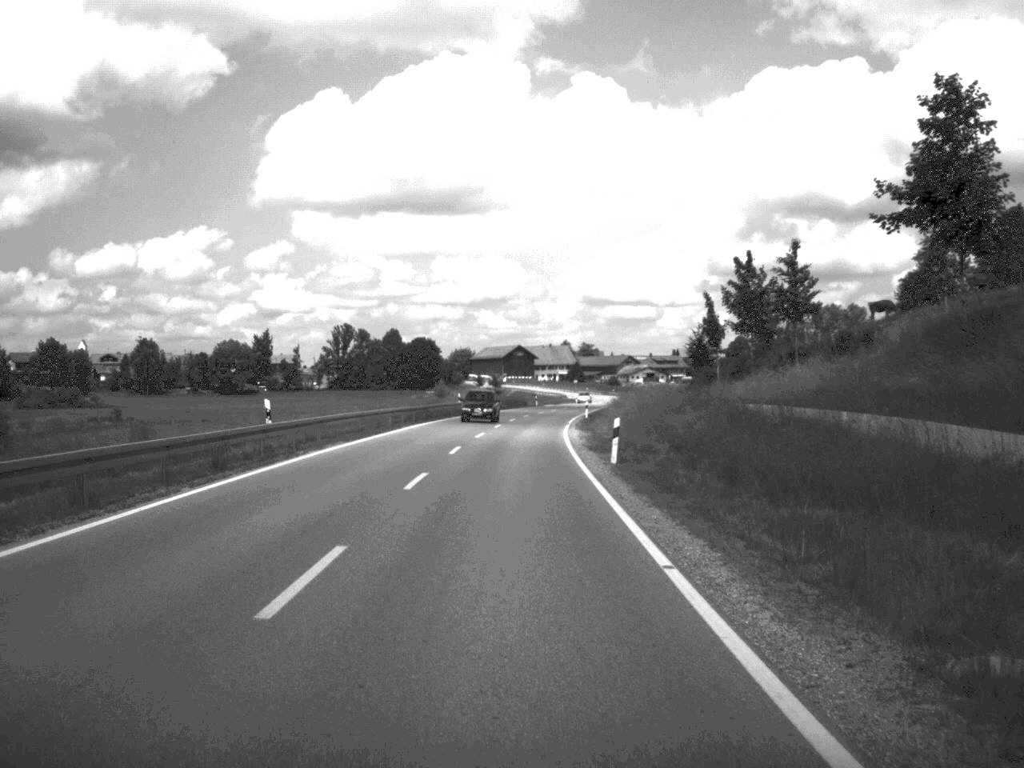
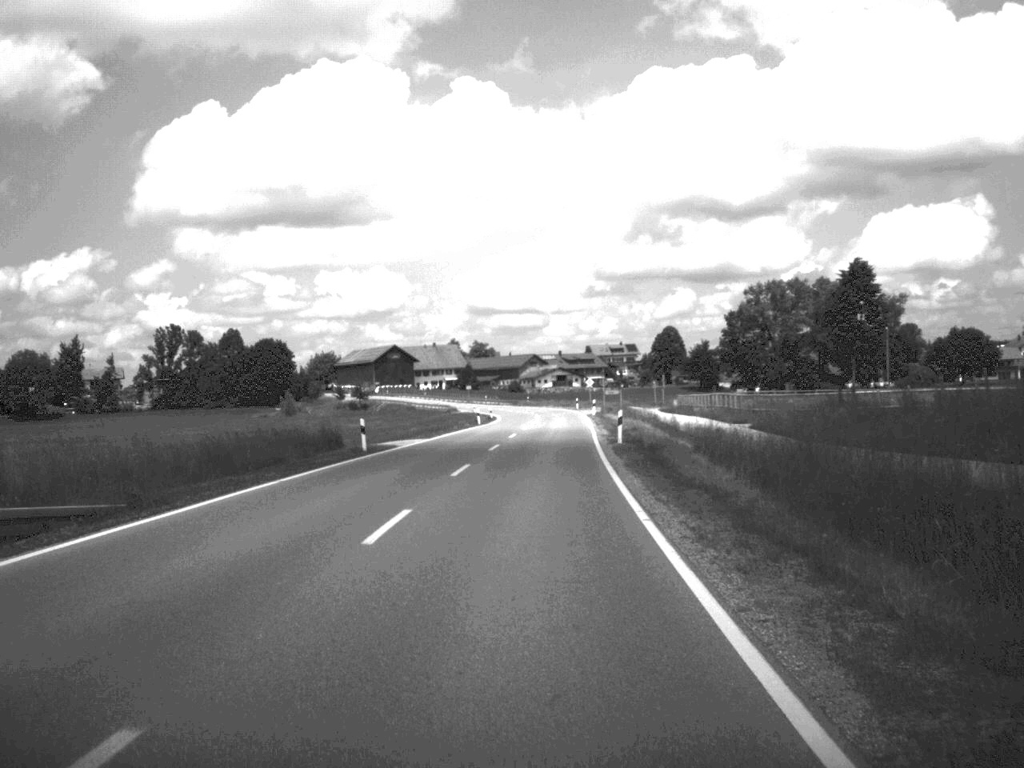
(+2.4, +88.5) m; +5°
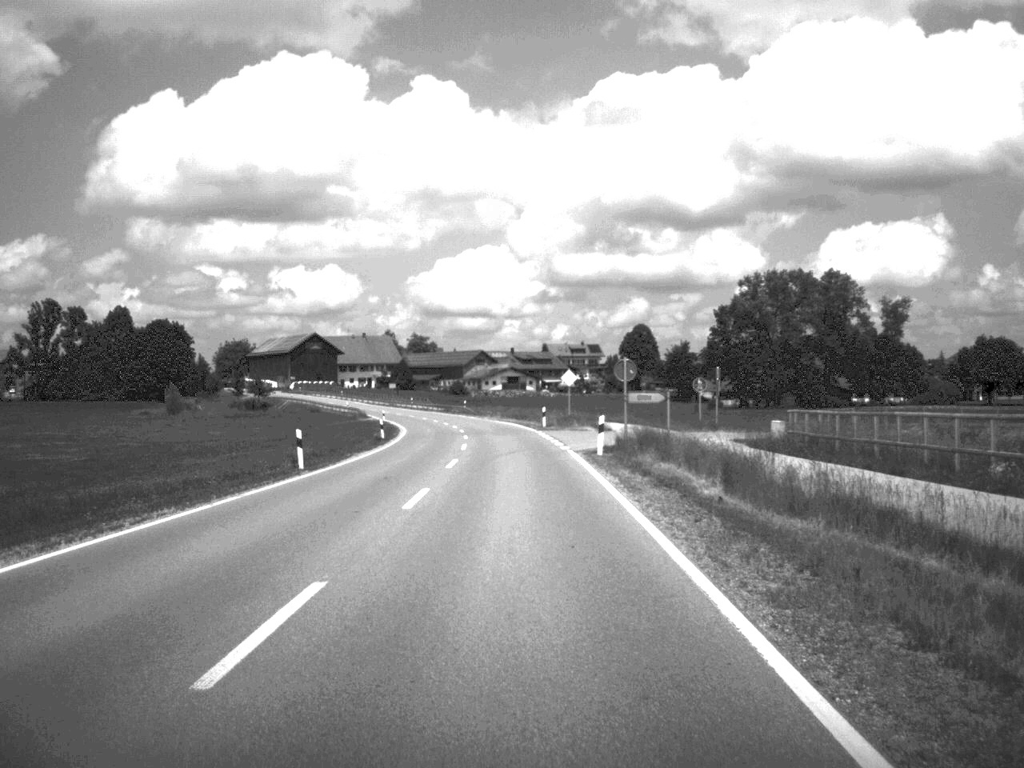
(+1.3, +53.2) m; +2°
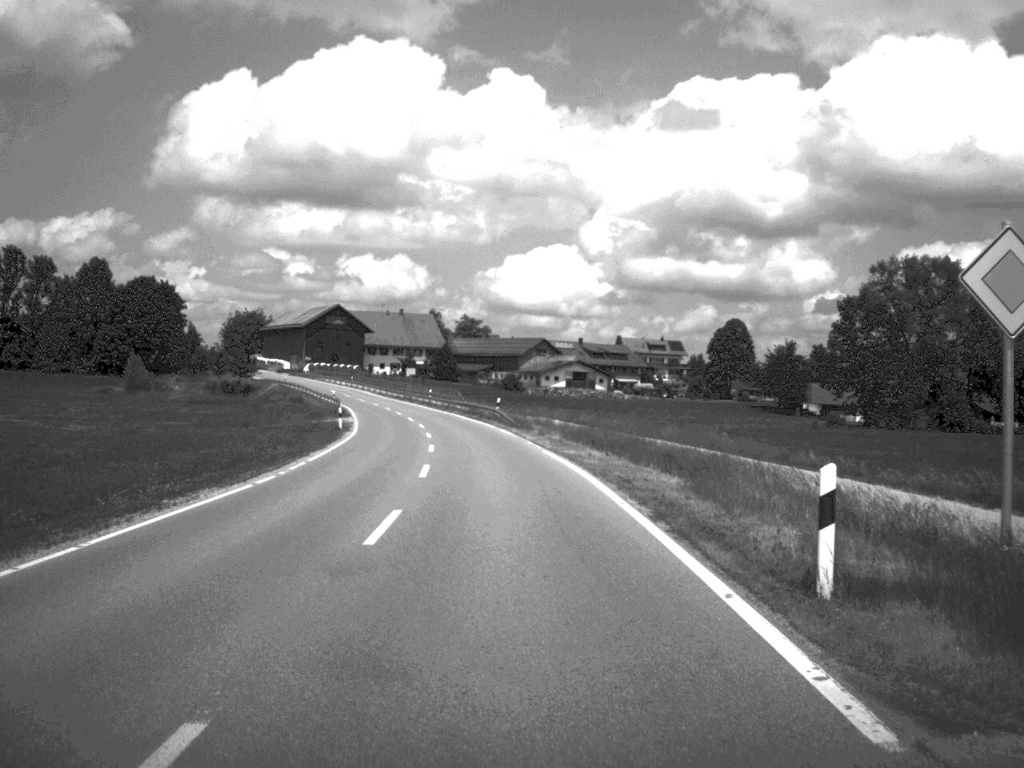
(-0.9, +51.7) m; -3°
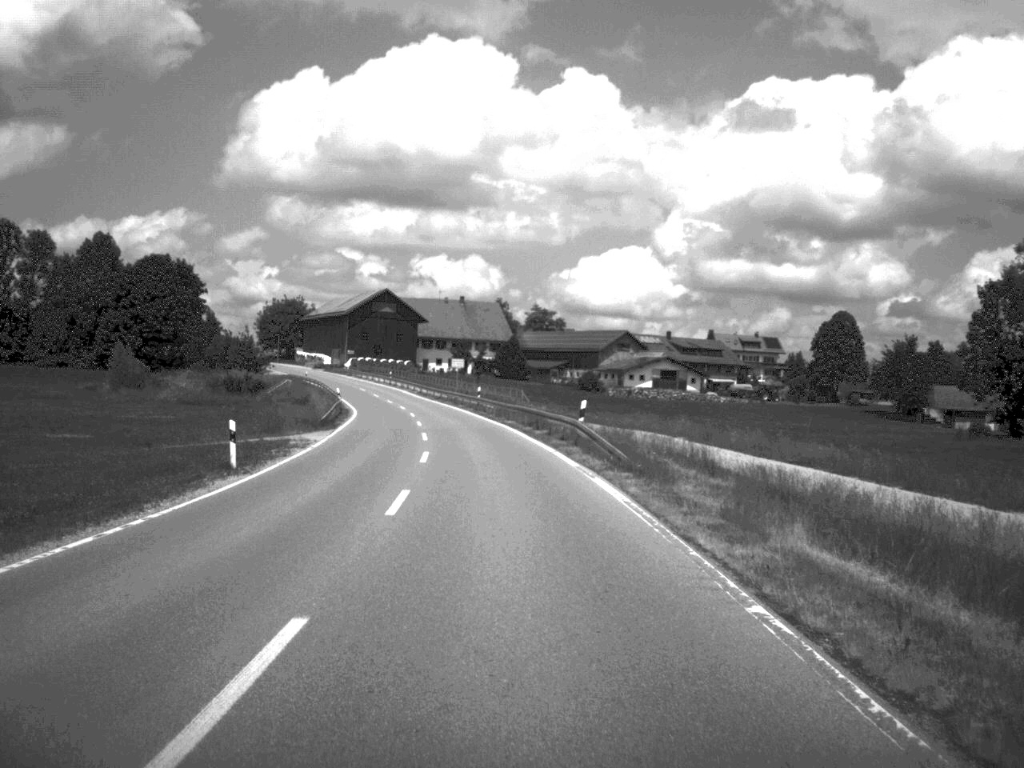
(-1.0, +32.4) m; -3°
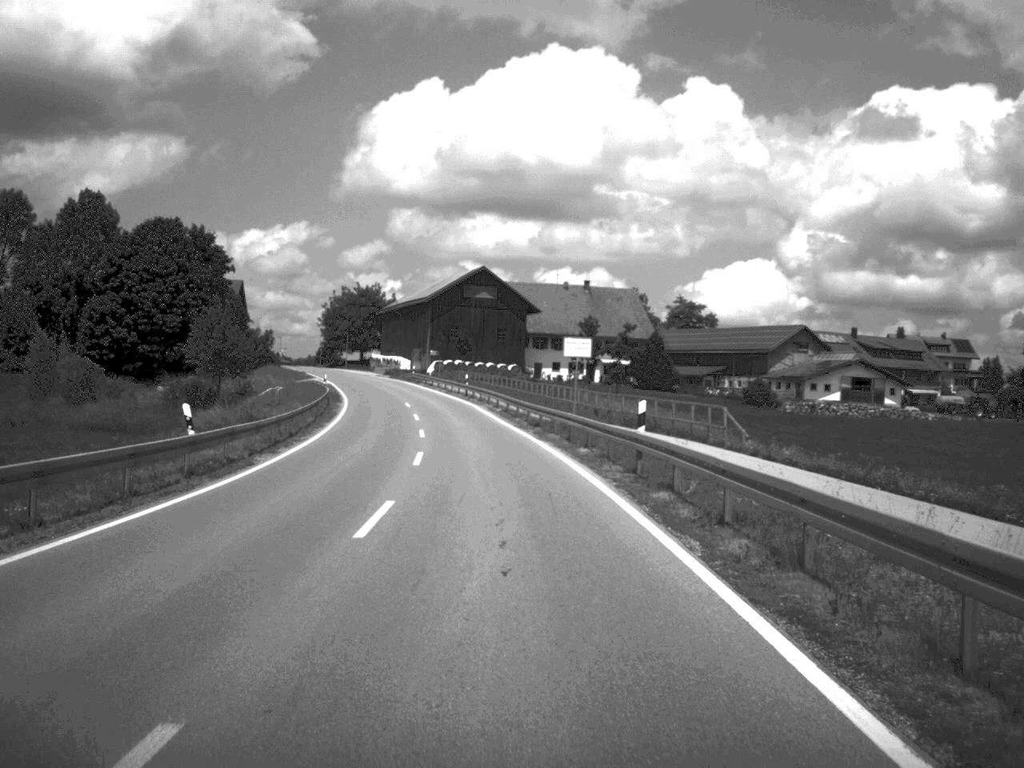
(-2.5, +50.0) m; -6°
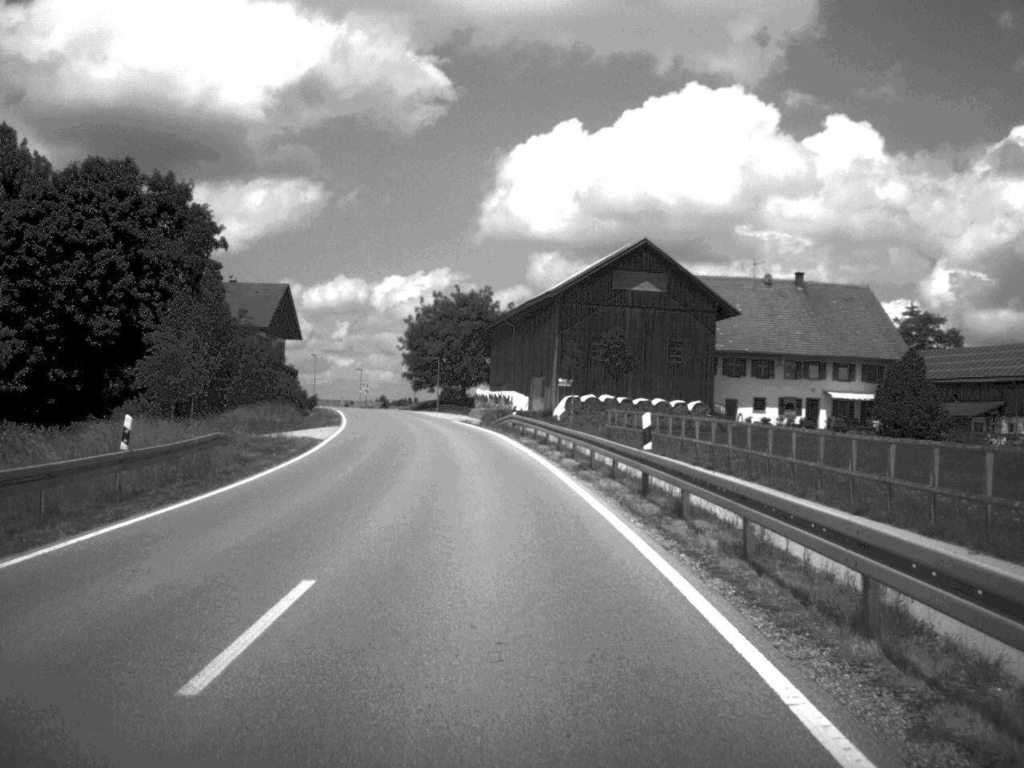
(-3.0, +54.0) m; -7°
